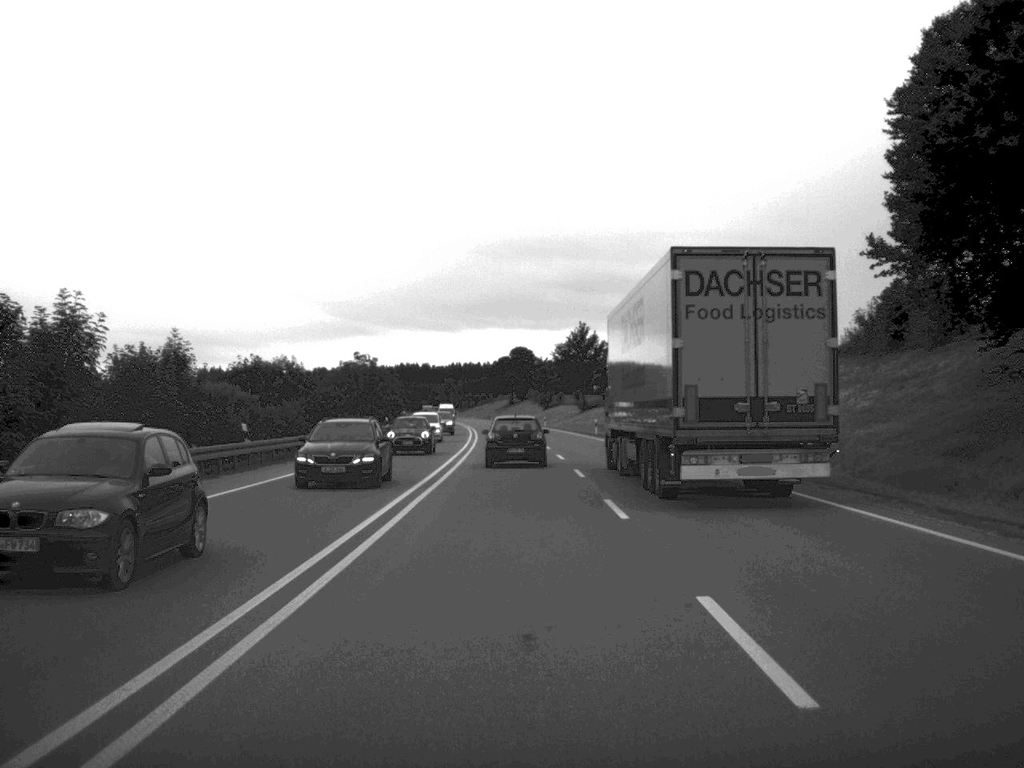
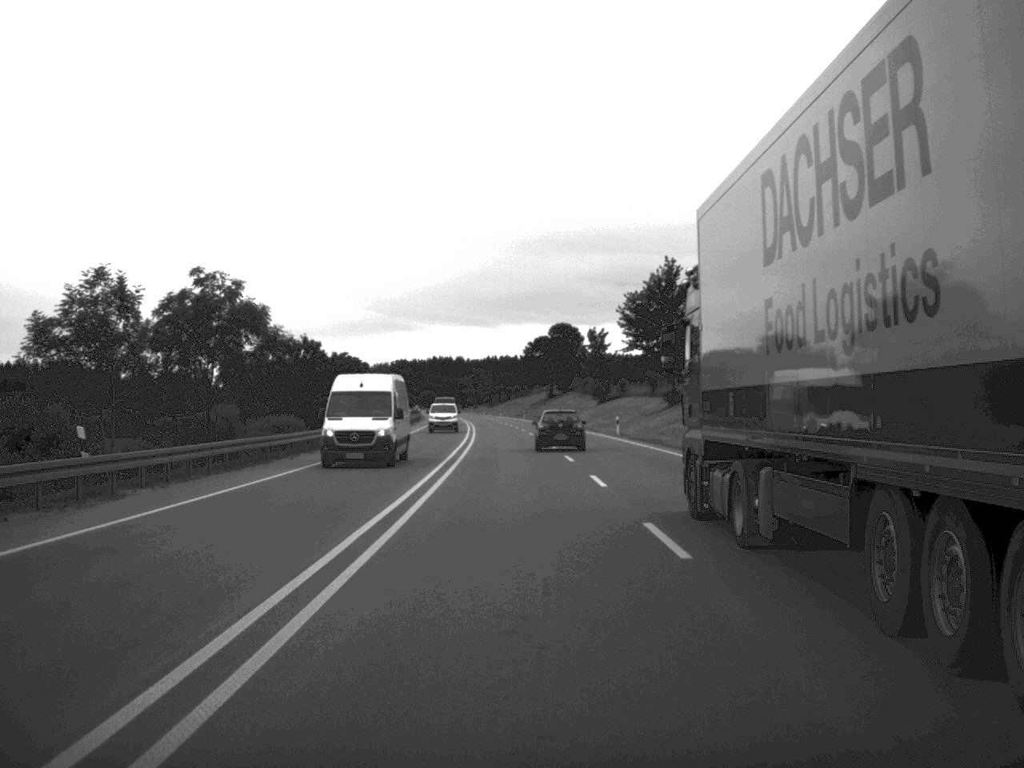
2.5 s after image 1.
(-1.0, +64.8) m; -2°
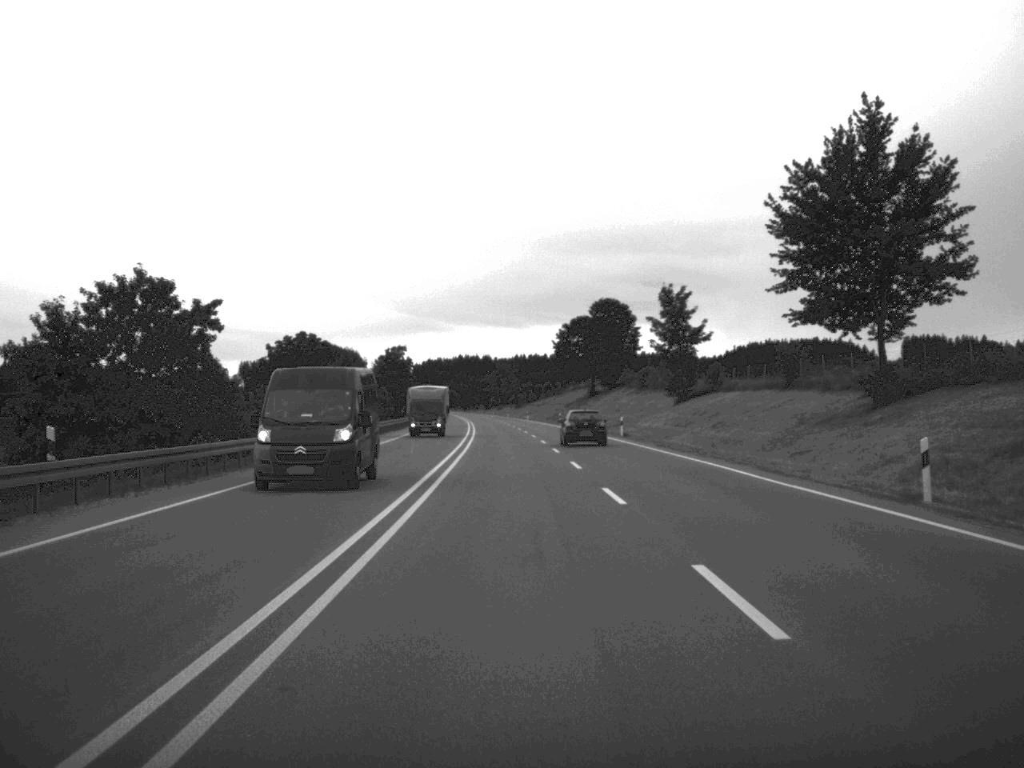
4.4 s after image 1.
(-0.7, +51.9) m; -1°
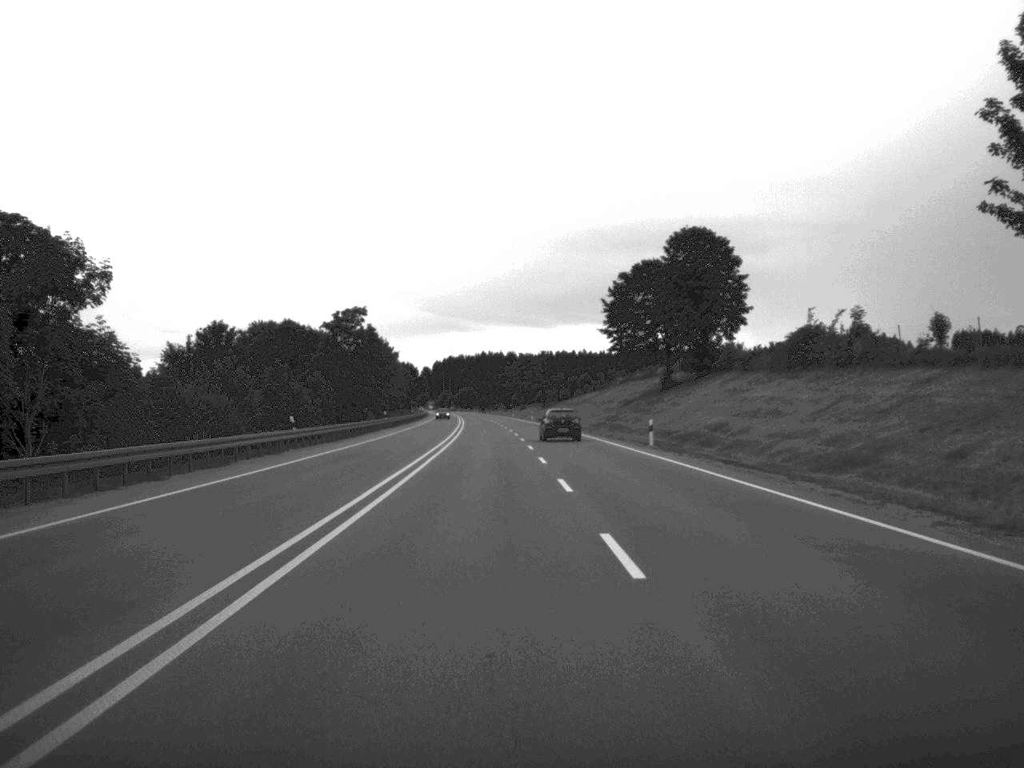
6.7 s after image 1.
(-0.7, +68.2) m; -1°
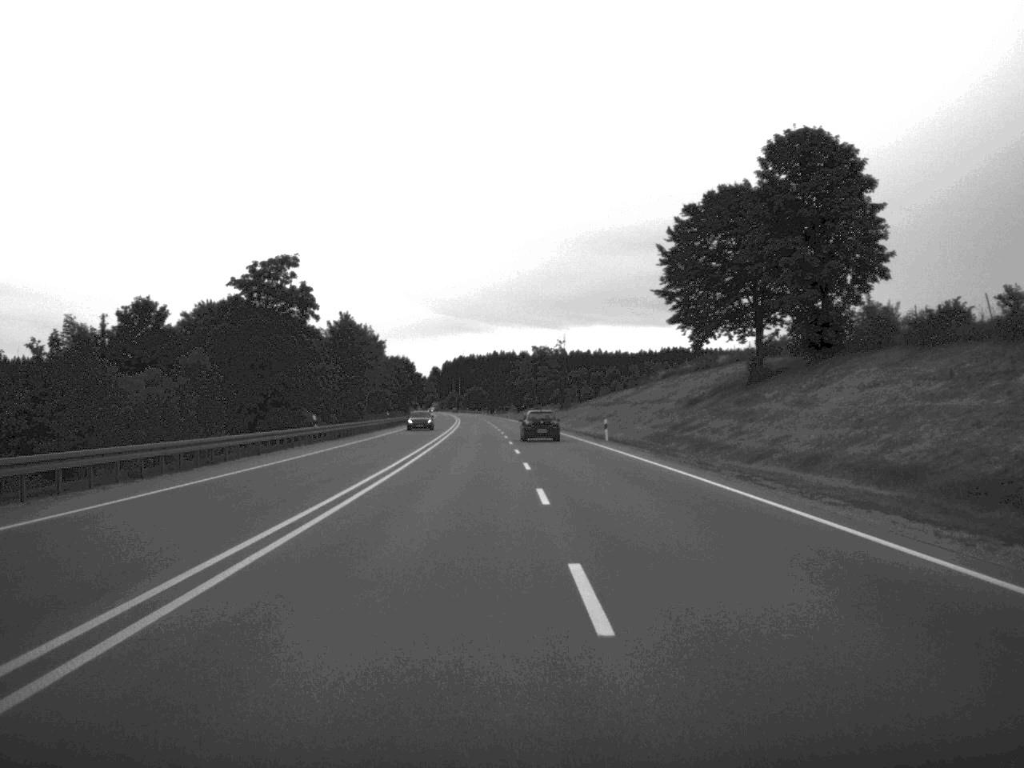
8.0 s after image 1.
(-0.2, +38.4) m; -1°
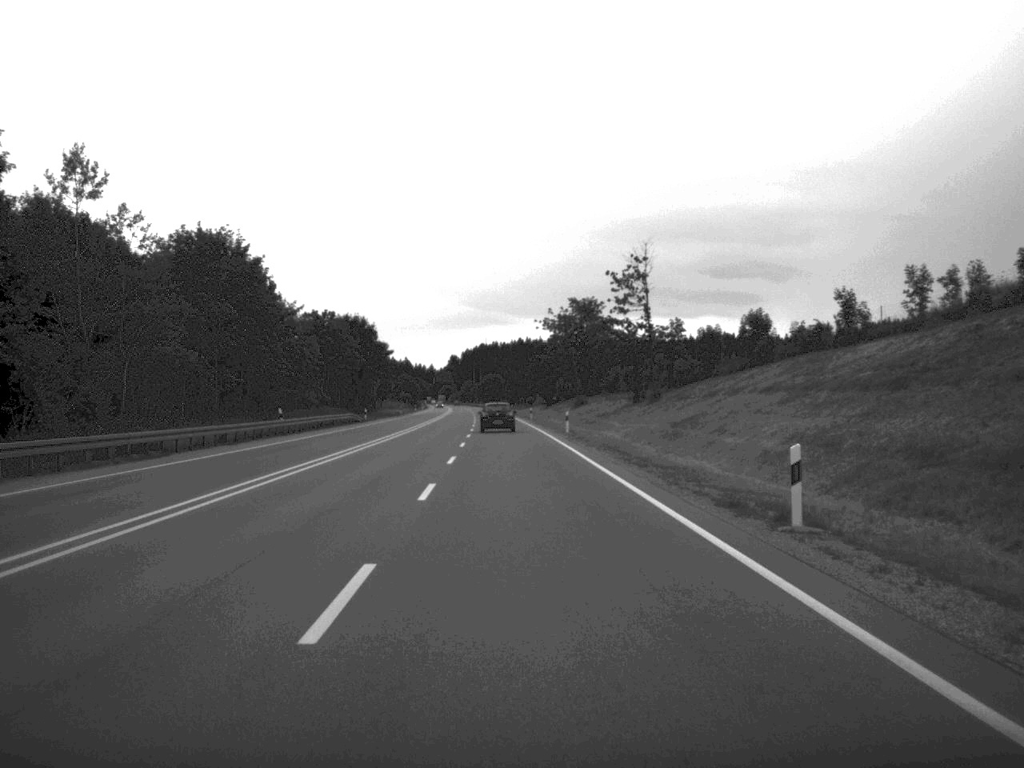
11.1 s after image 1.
(-0.9, +95.3) m; -1°
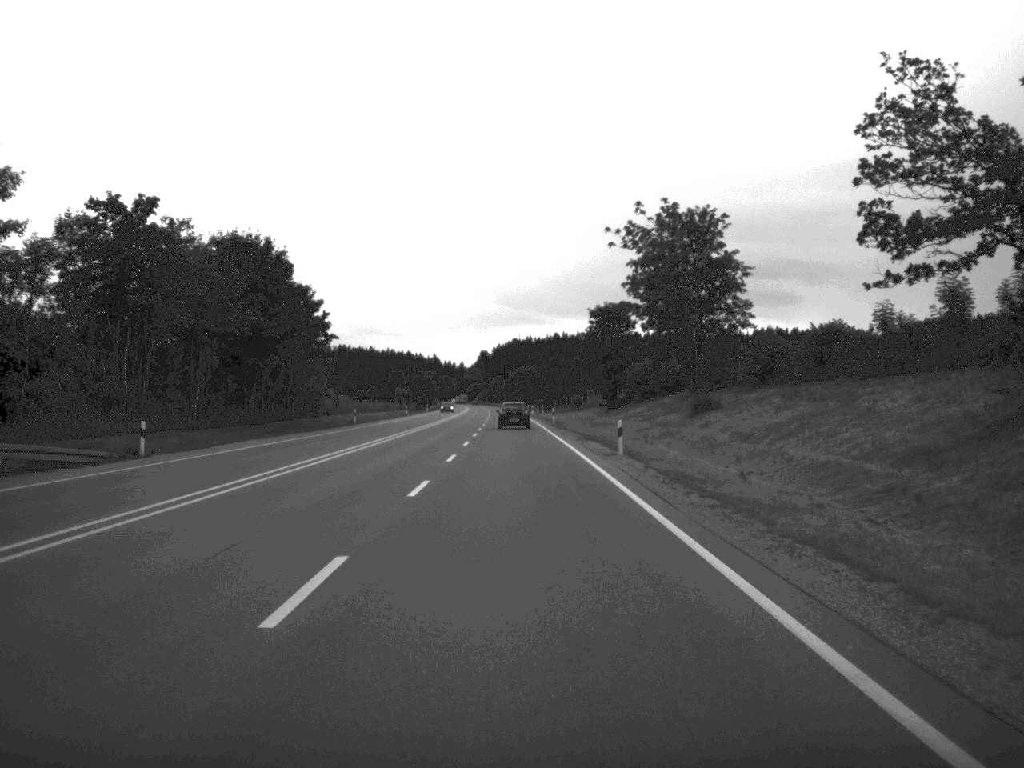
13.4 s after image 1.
(-1.3, +70.5) m; -2°
